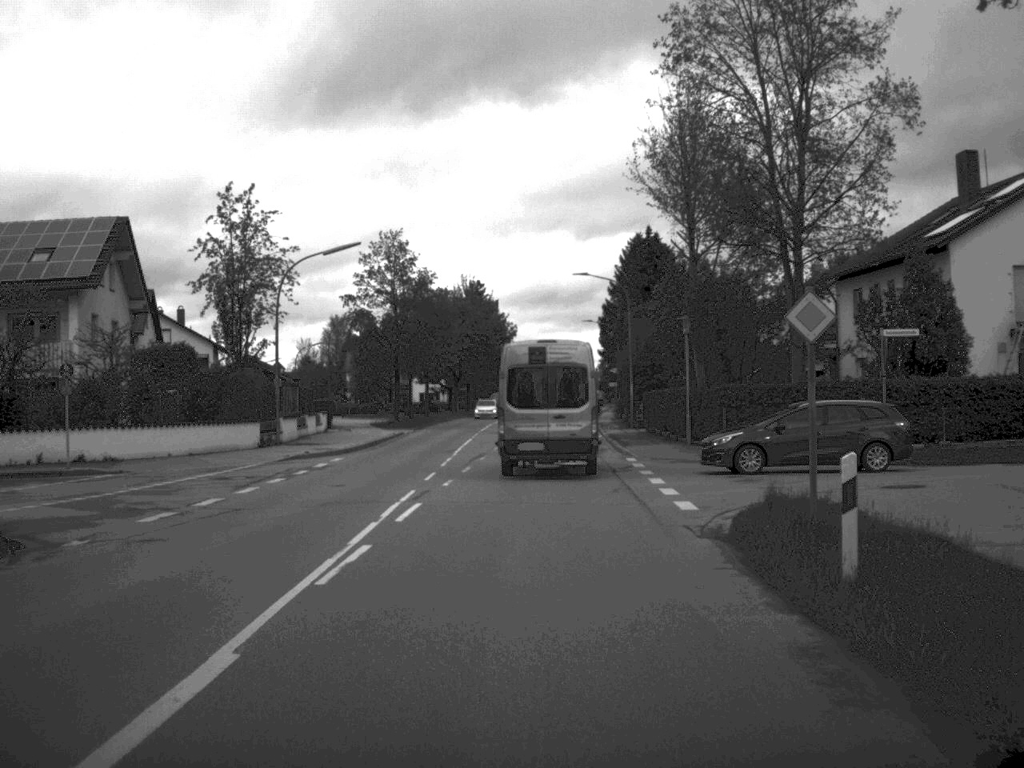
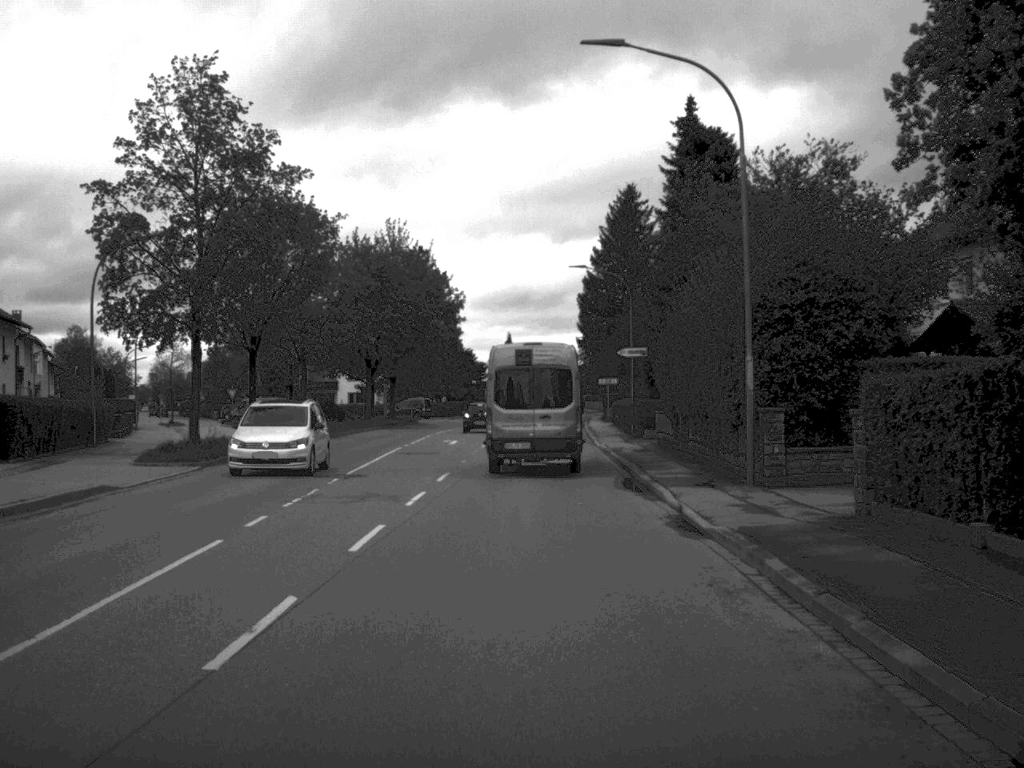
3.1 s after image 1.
(+0.6, +38.9) m; +1°
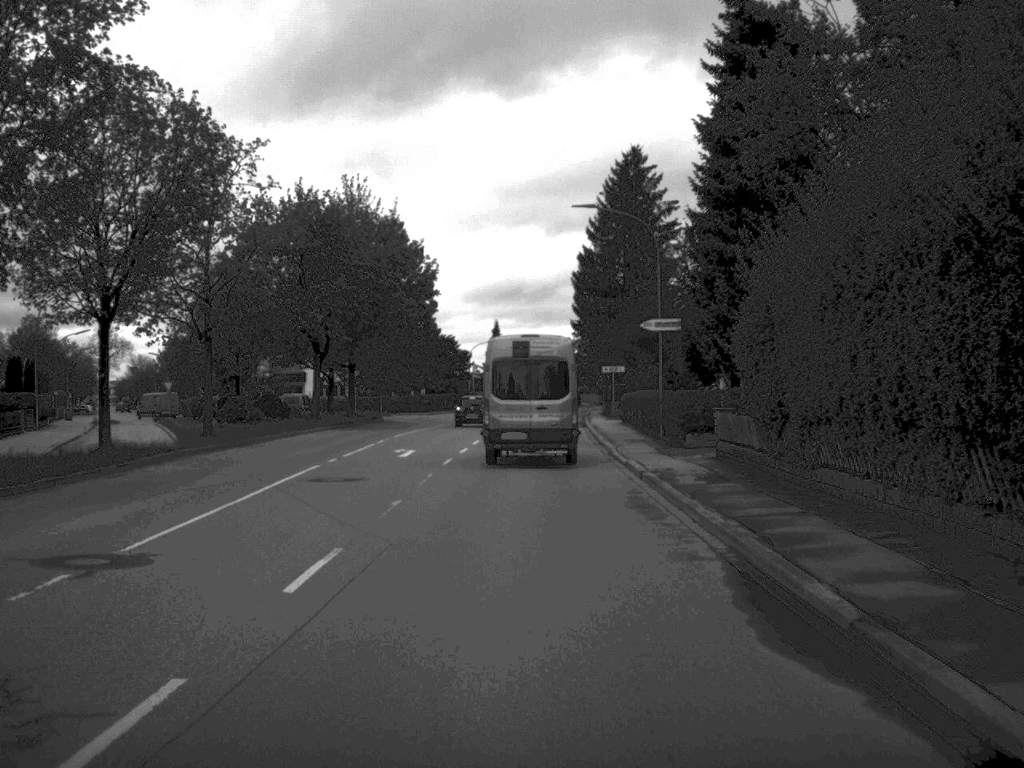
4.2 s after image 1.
(0.0, +15.1) m; 0°
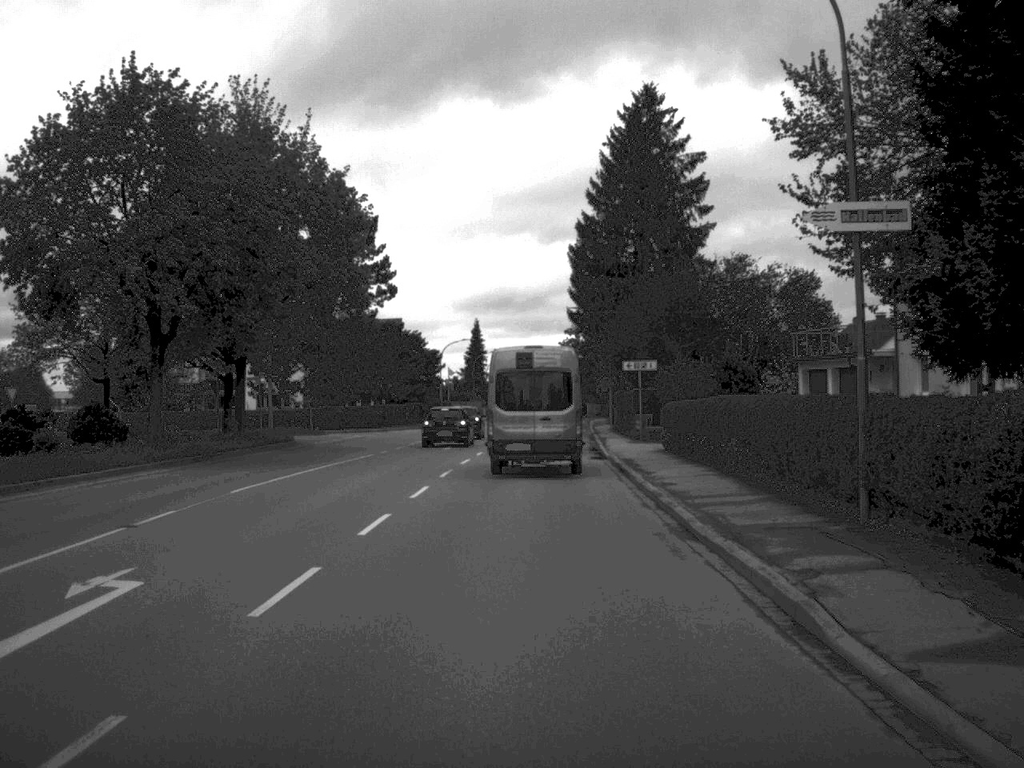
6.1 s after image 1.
(+0.1, +24.3) m; +1°
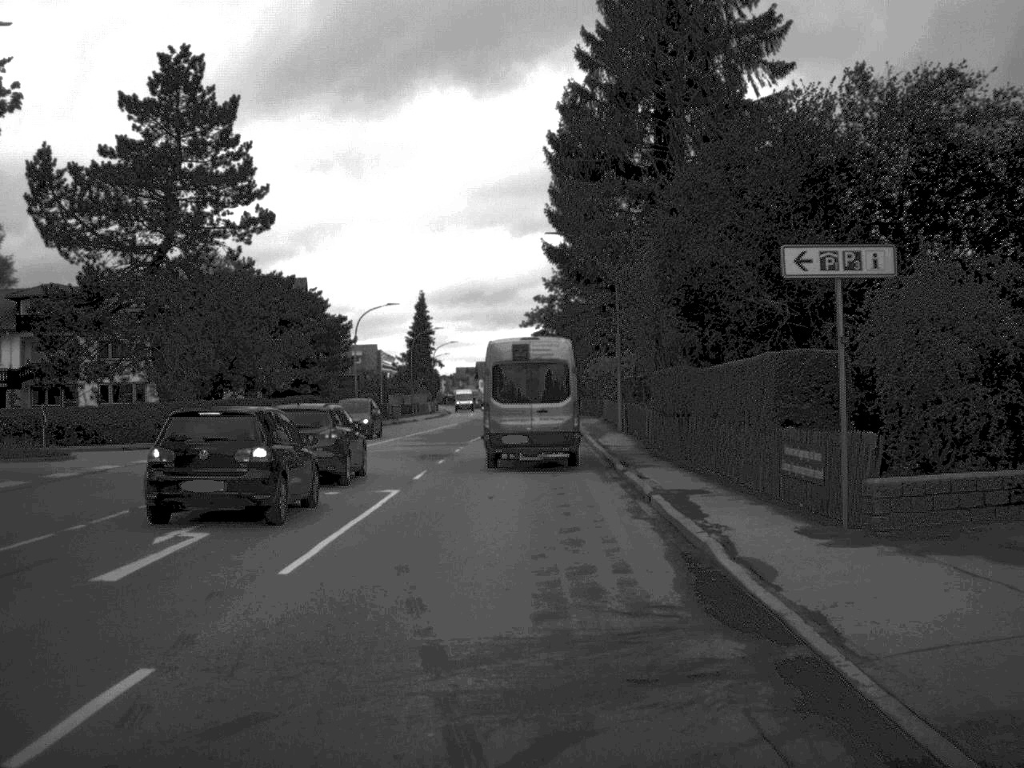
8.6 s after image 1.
(+0.4, +33.8) m; +2°
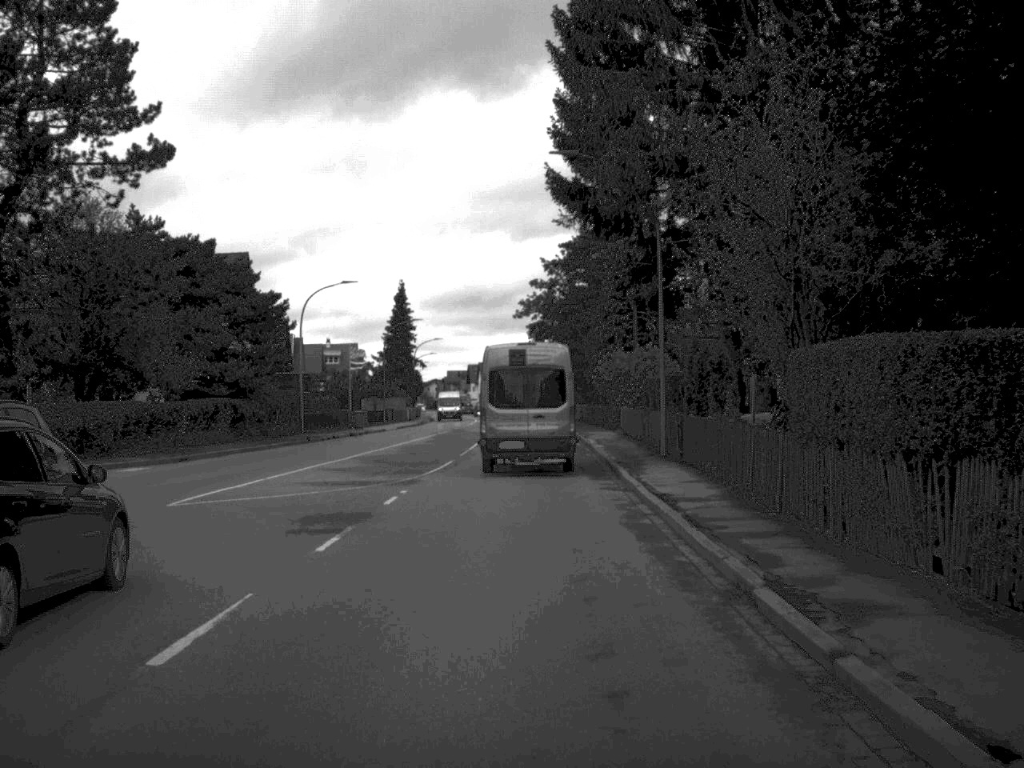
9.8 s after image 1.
(0.0, +16.6) m; 0°
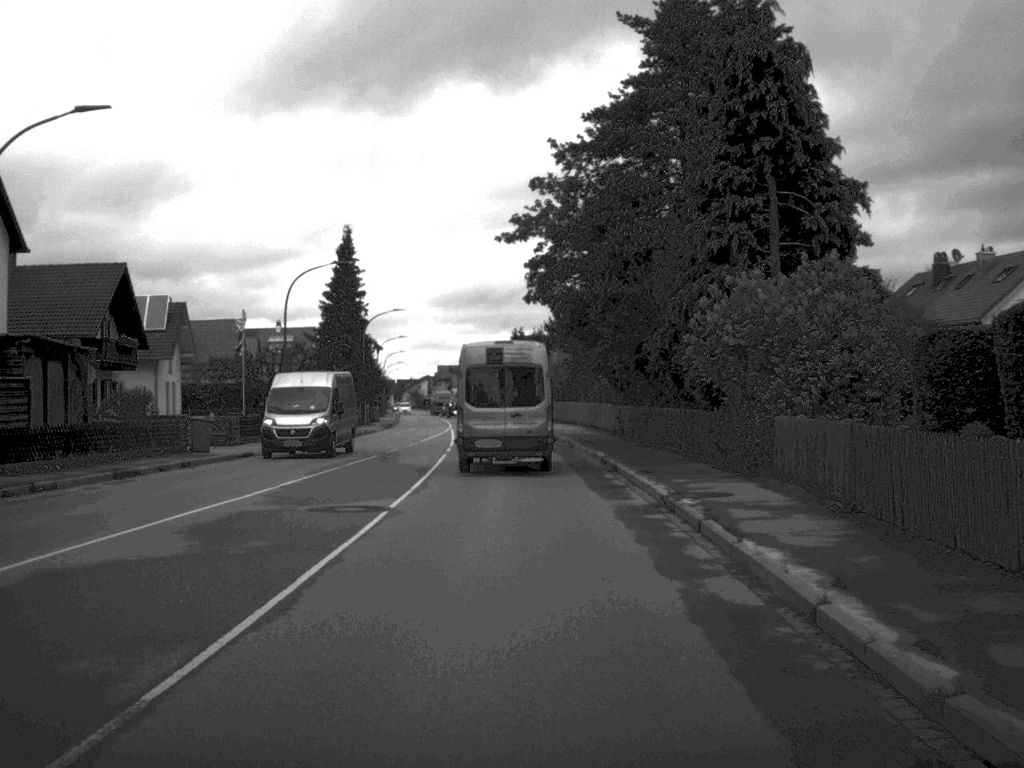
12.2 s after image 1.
(0.0, +34.9) m; 0°
